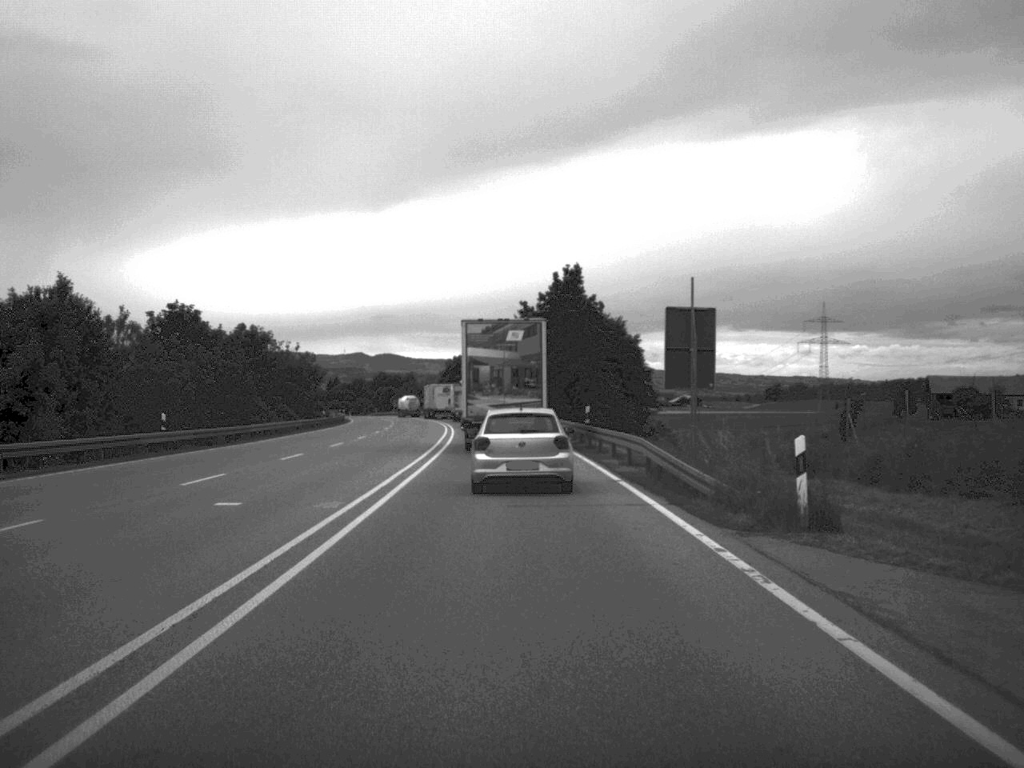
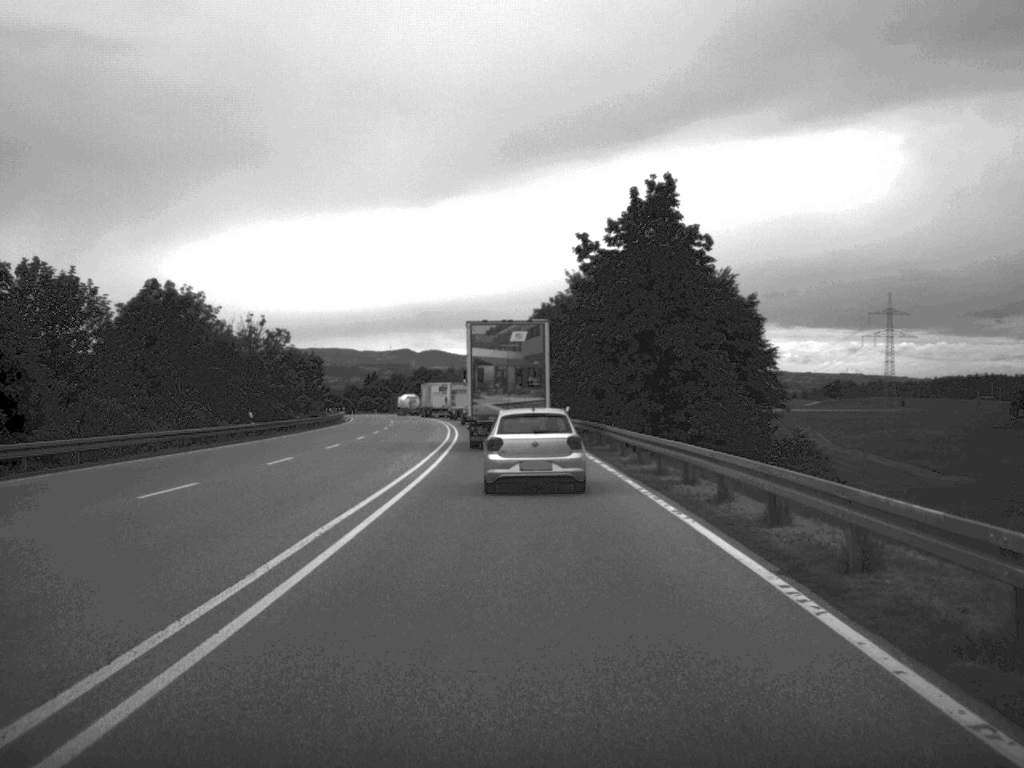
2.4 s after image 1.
(-0.6, +39.1) m; -2°
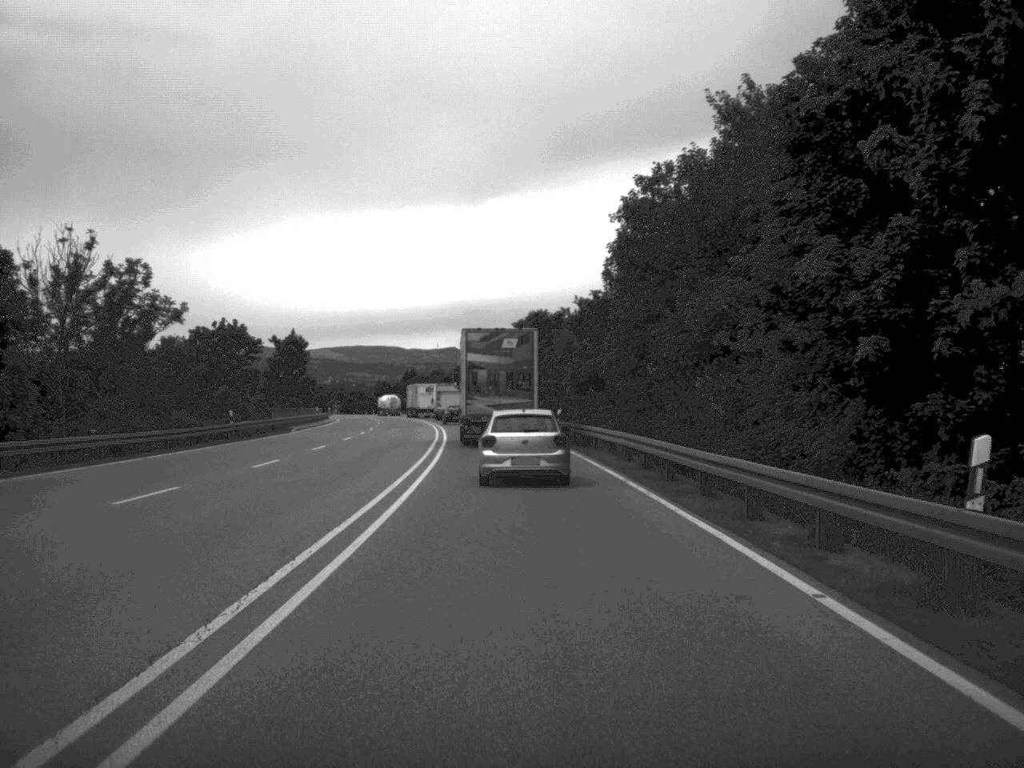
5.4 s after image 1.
(-1.0, +48.9) m; -2°
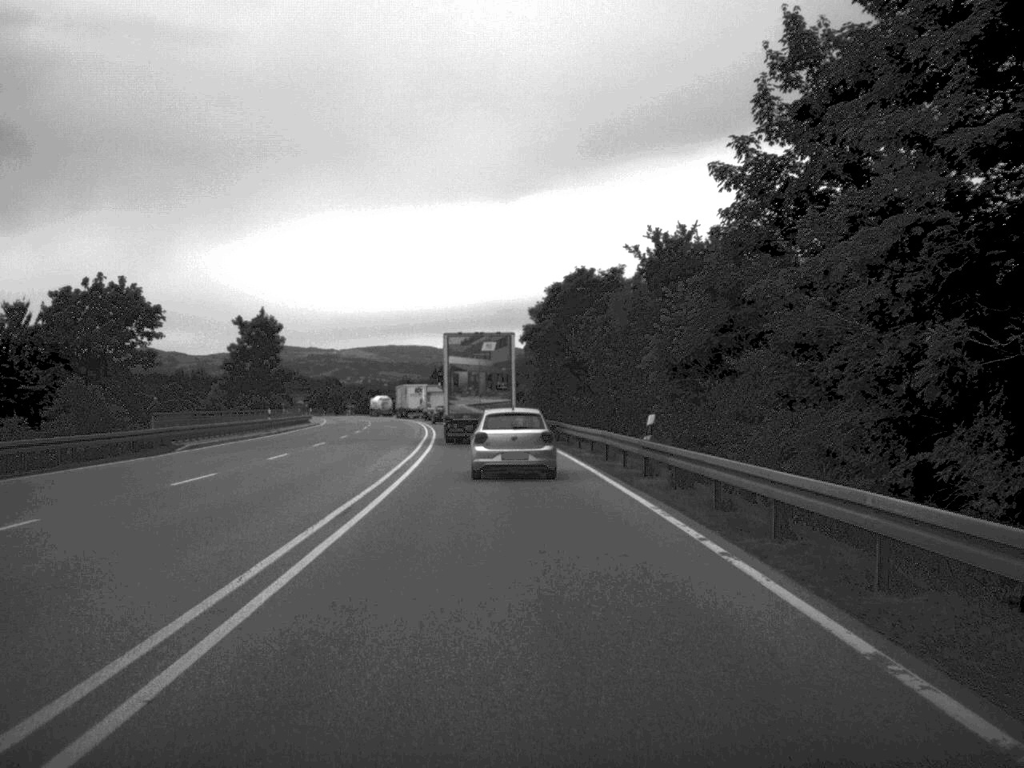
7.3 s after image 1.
(-0.4, +30.6) m; -2°
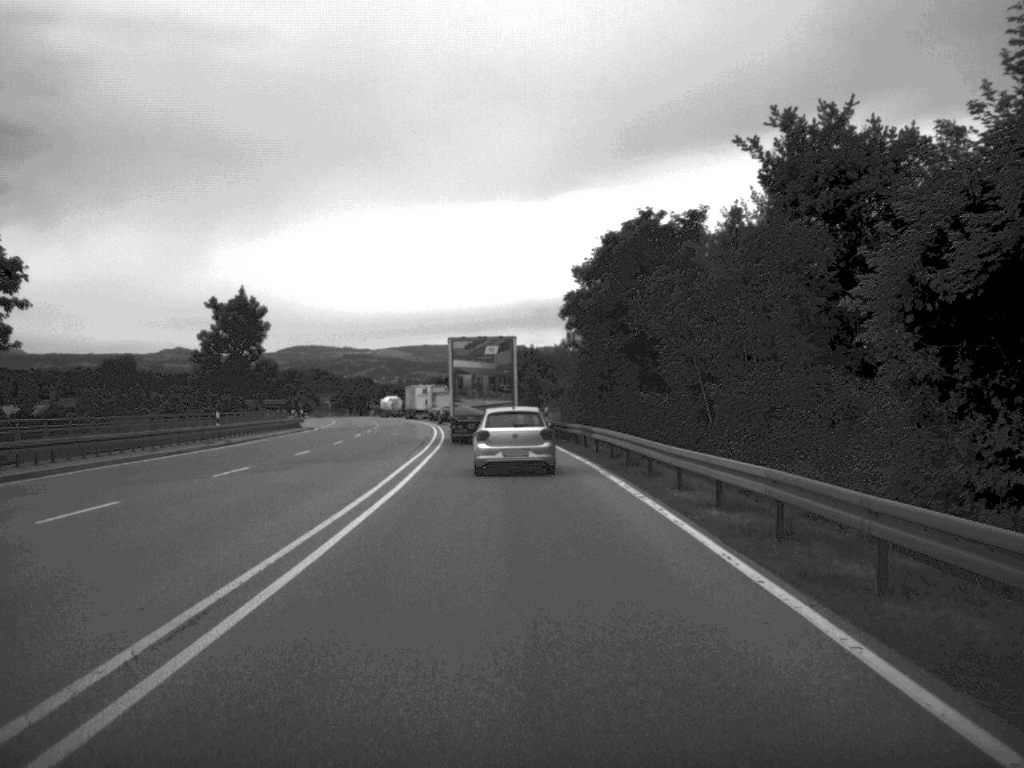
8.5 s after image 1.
(-0.2, +19.7) m; -2°
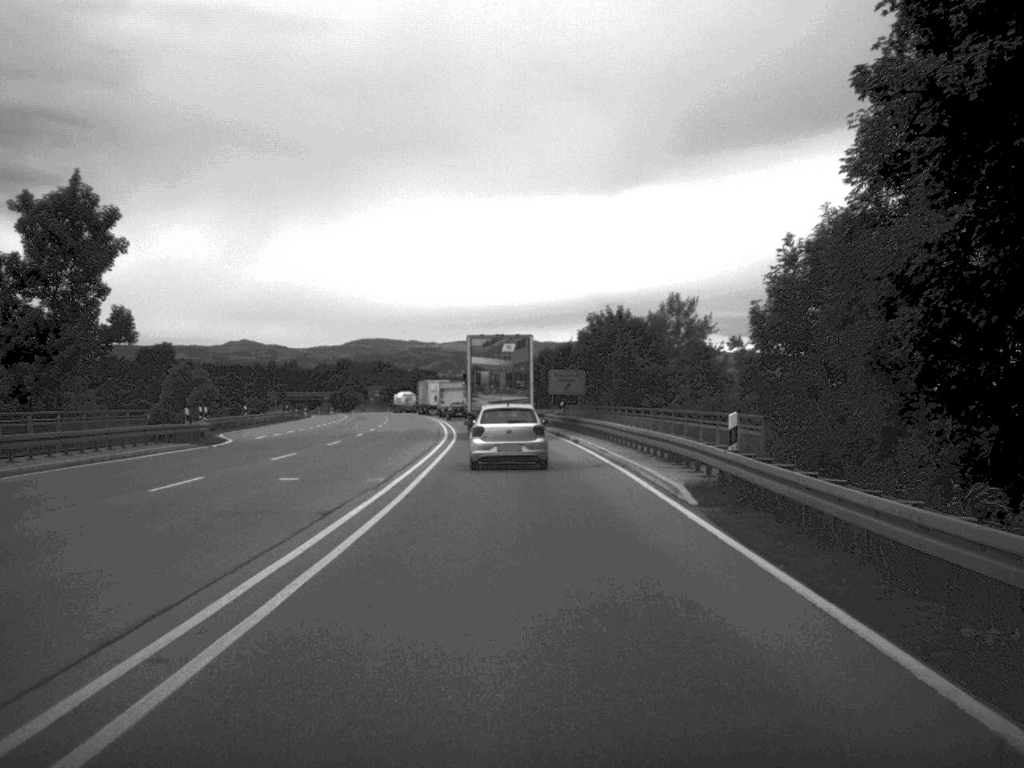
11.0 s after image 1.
(-1.0, +42.7) m; -3°
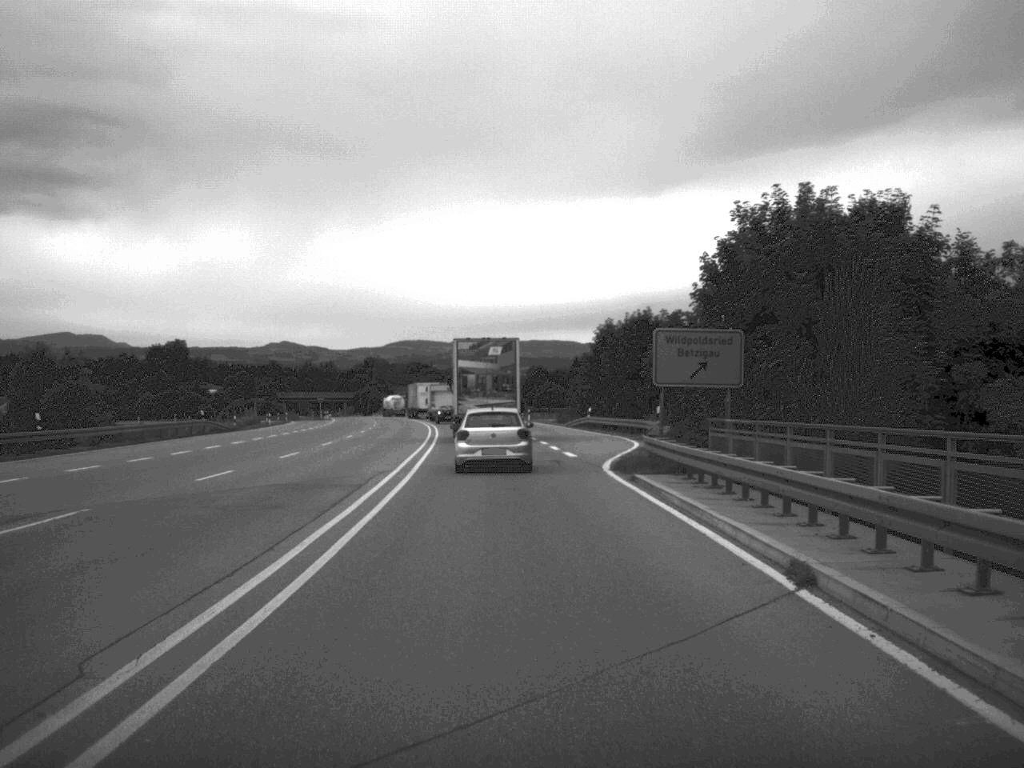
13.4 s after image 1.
(-0.6, +42.3) m; -2°
